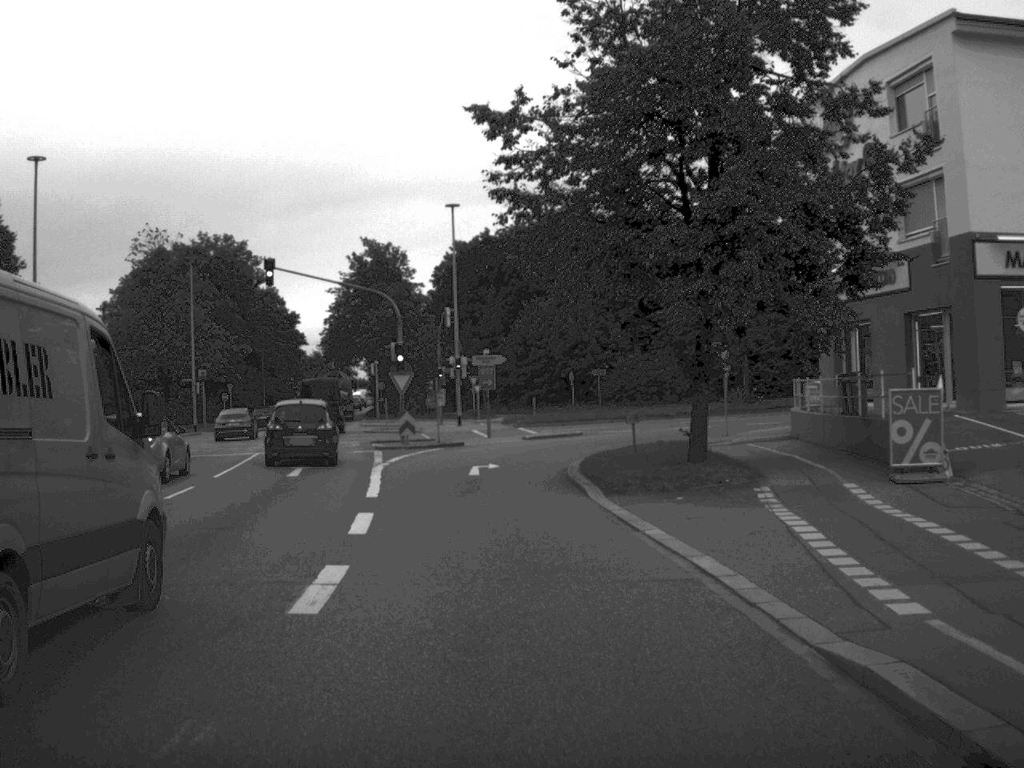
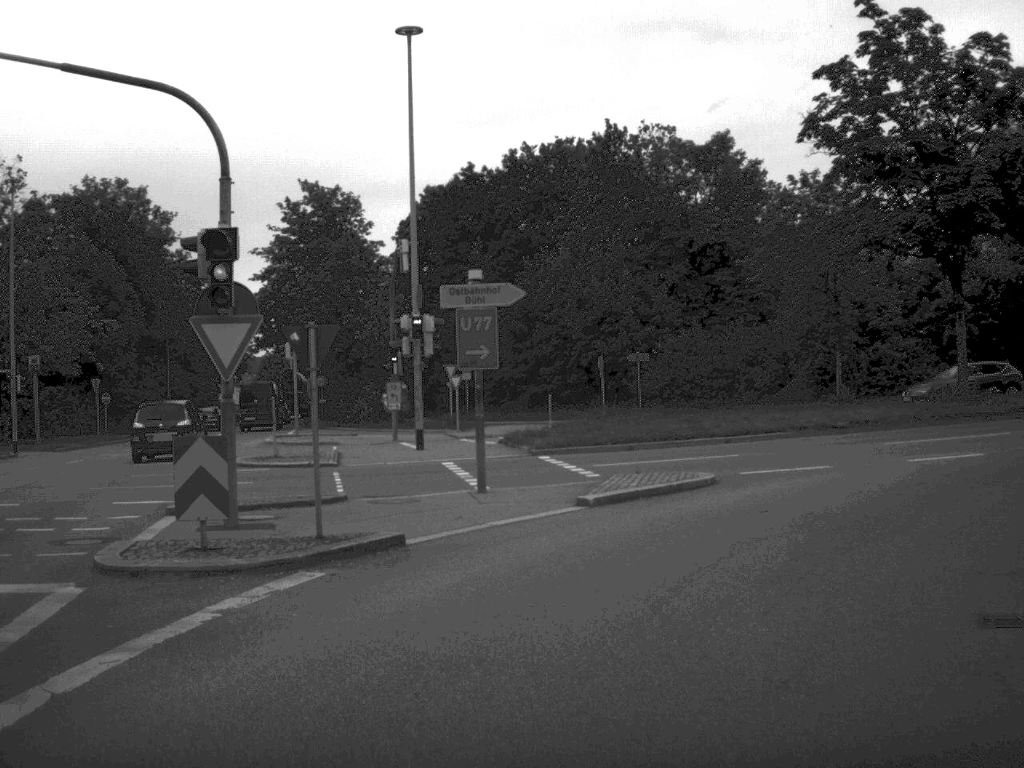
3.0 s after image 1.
(-1.0, +28.5) m; +1°
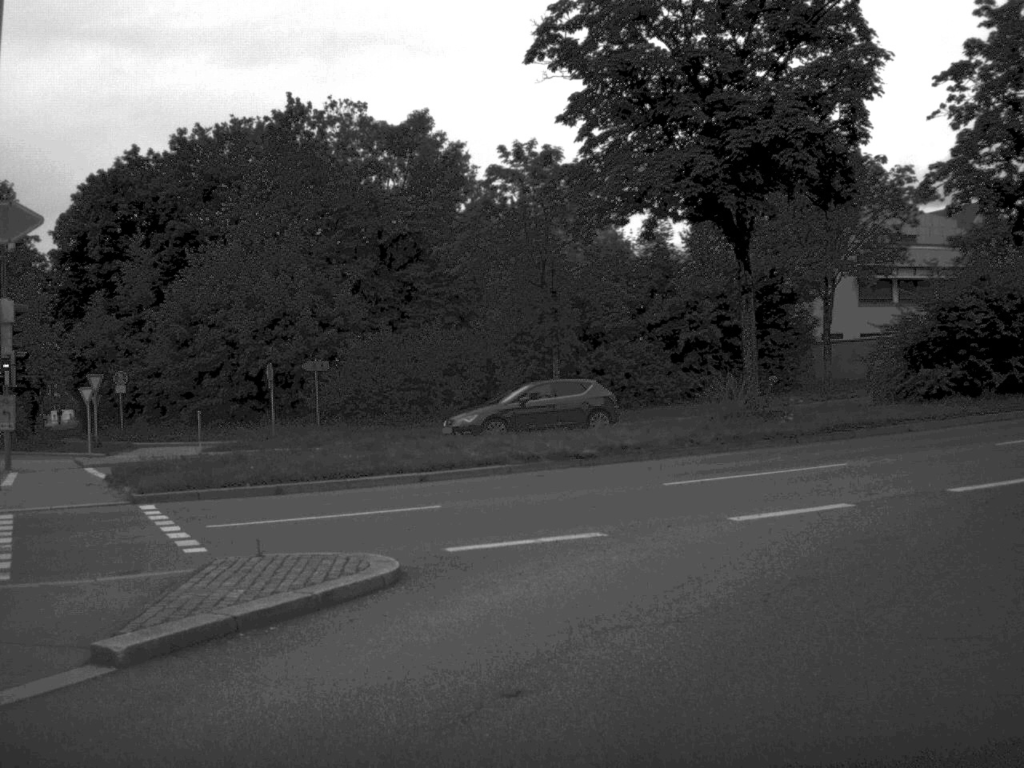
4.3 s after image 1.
(+1.0, +8.8) m; +14°
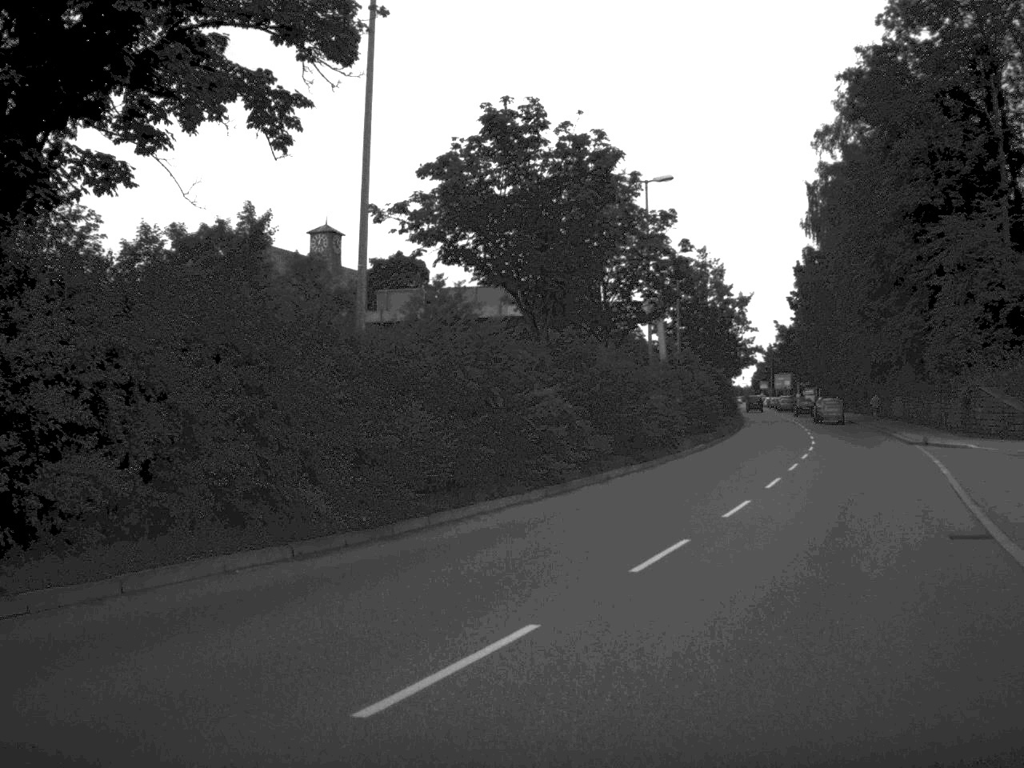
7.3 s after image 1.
(+7.4, +16.8) m; +48°
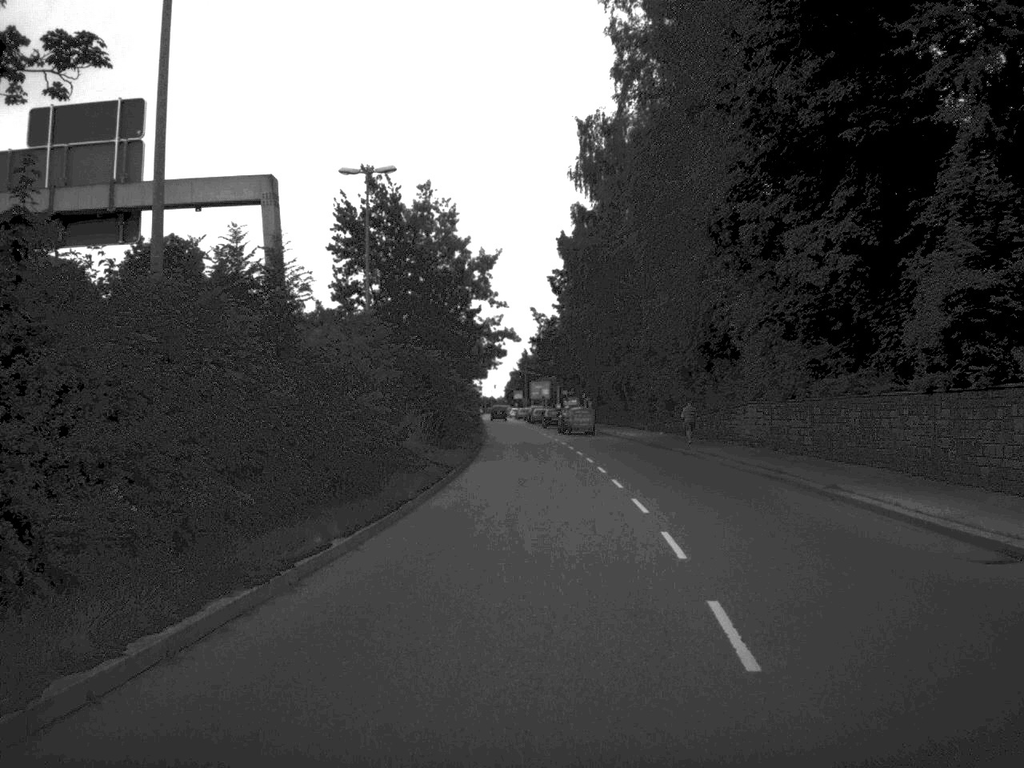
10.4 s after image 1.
(+5.7, +33.3) m; +10°
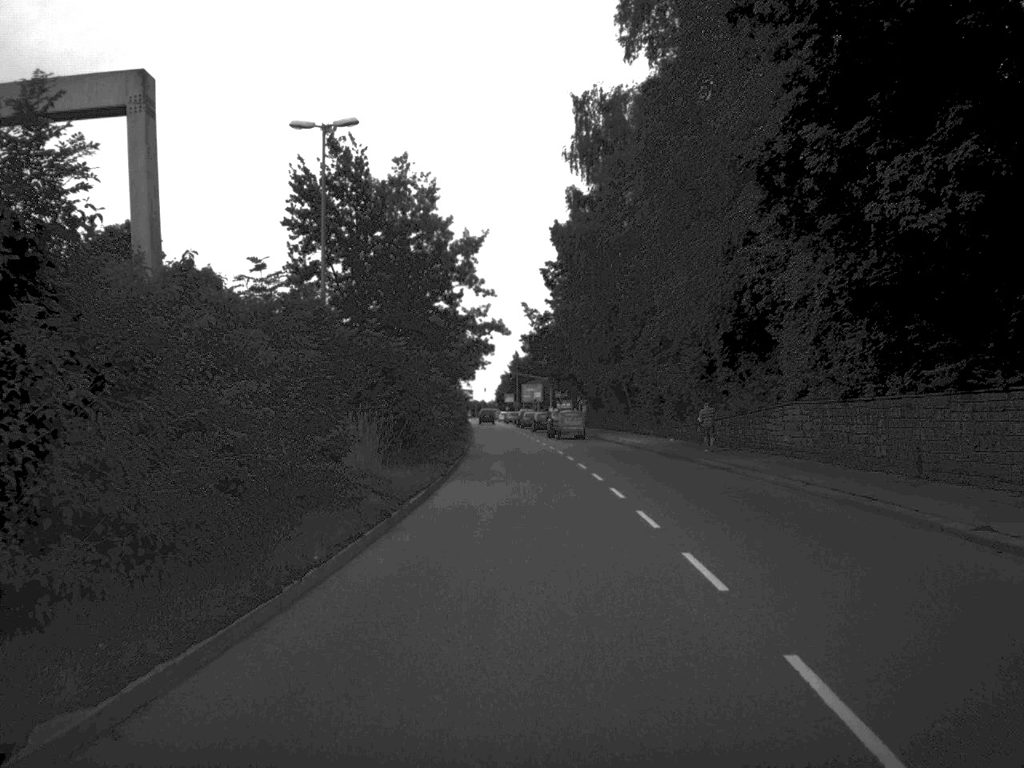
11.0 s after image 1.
(0.0, +8.3) m; 0°
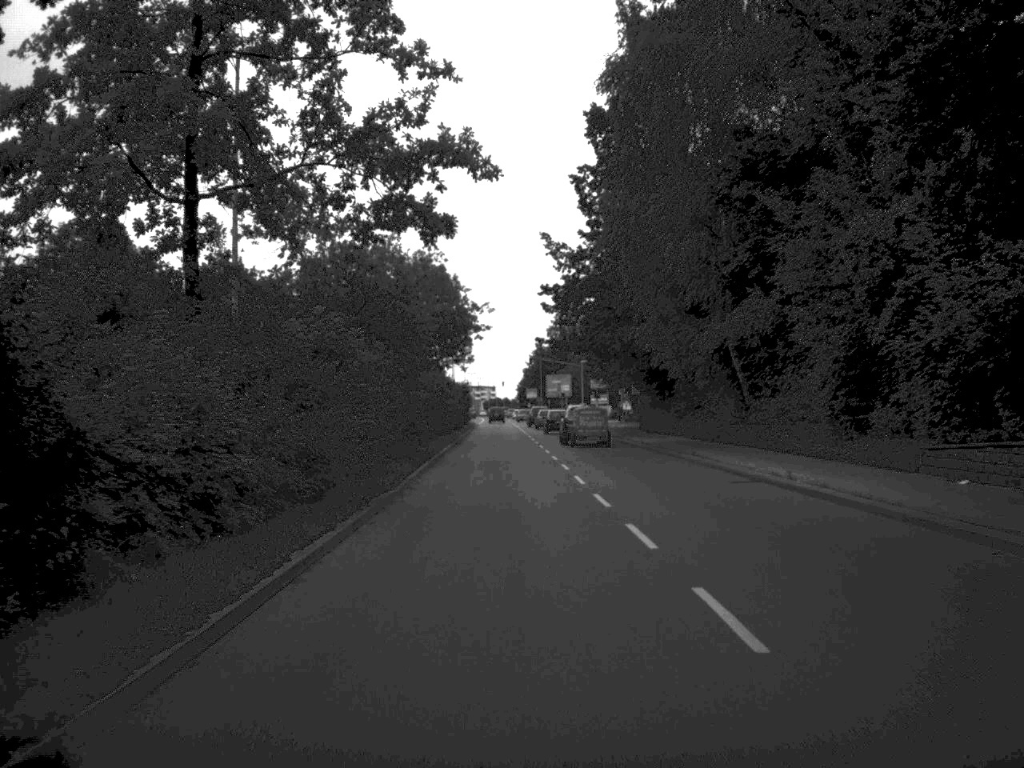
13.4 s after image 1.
(0.0, +38.6) m; -1°
